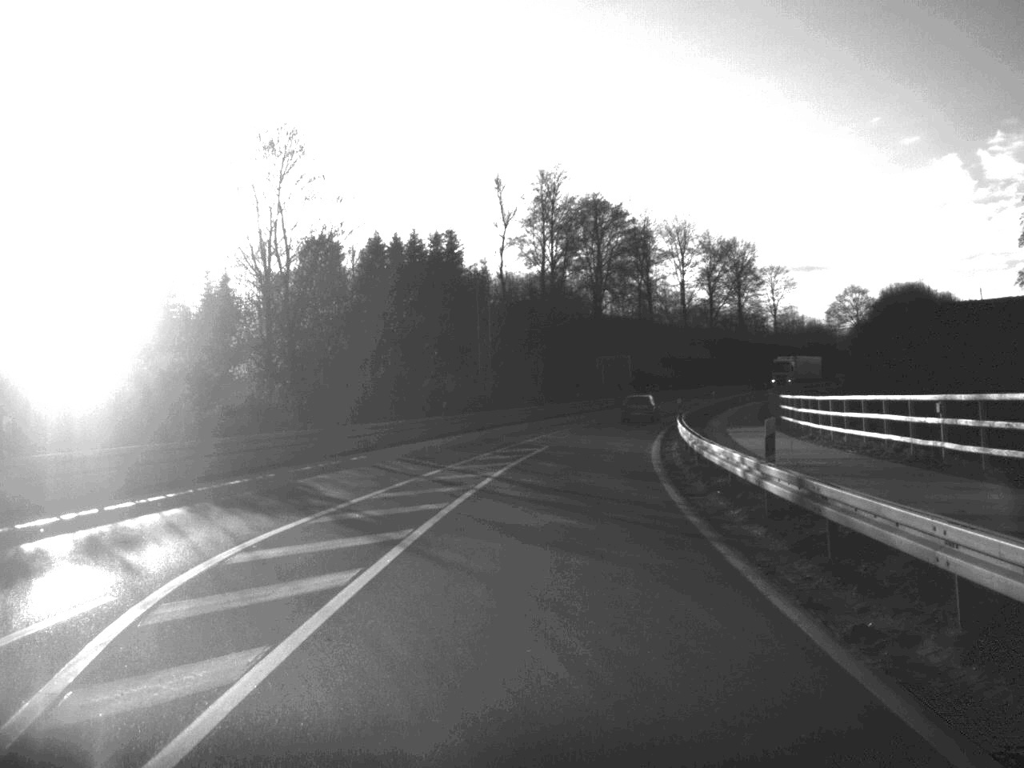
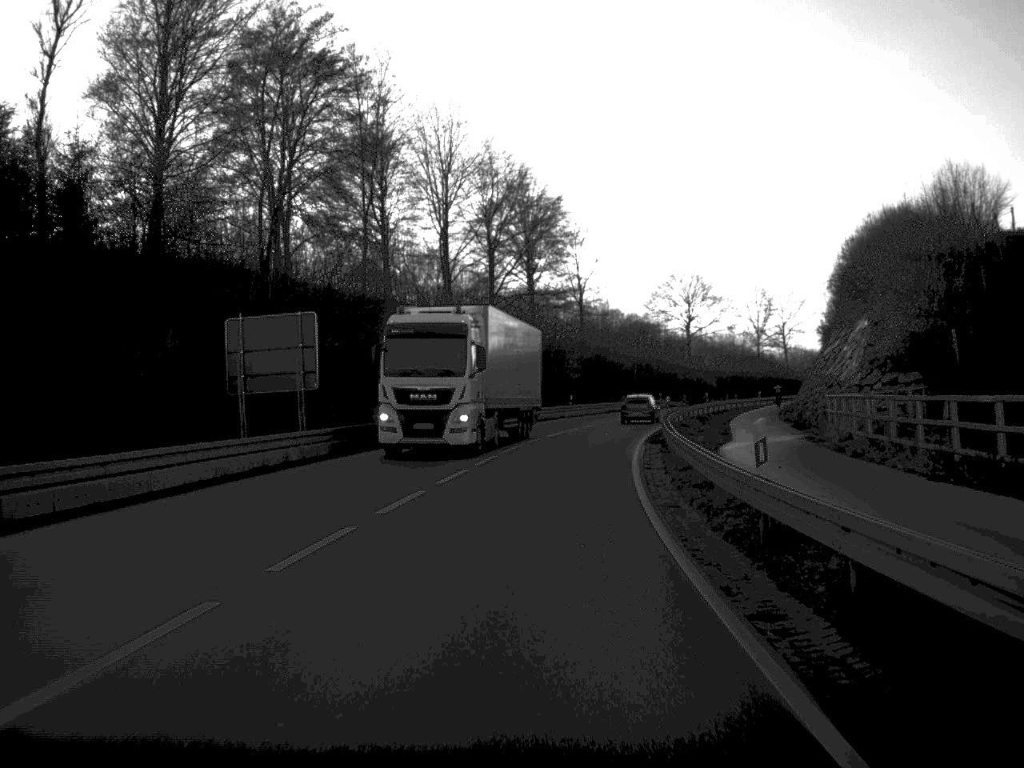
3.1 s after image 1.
(+7.1, +71.0) m; +11°
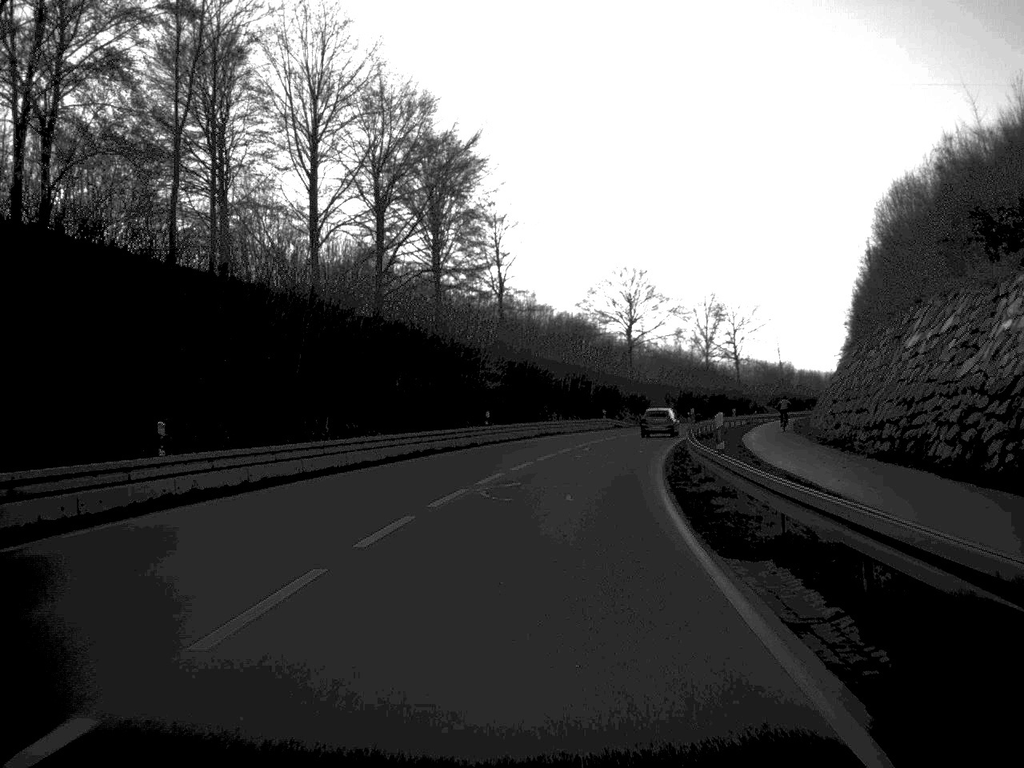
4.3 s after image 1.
(+0.9, +27.5) m; +4°
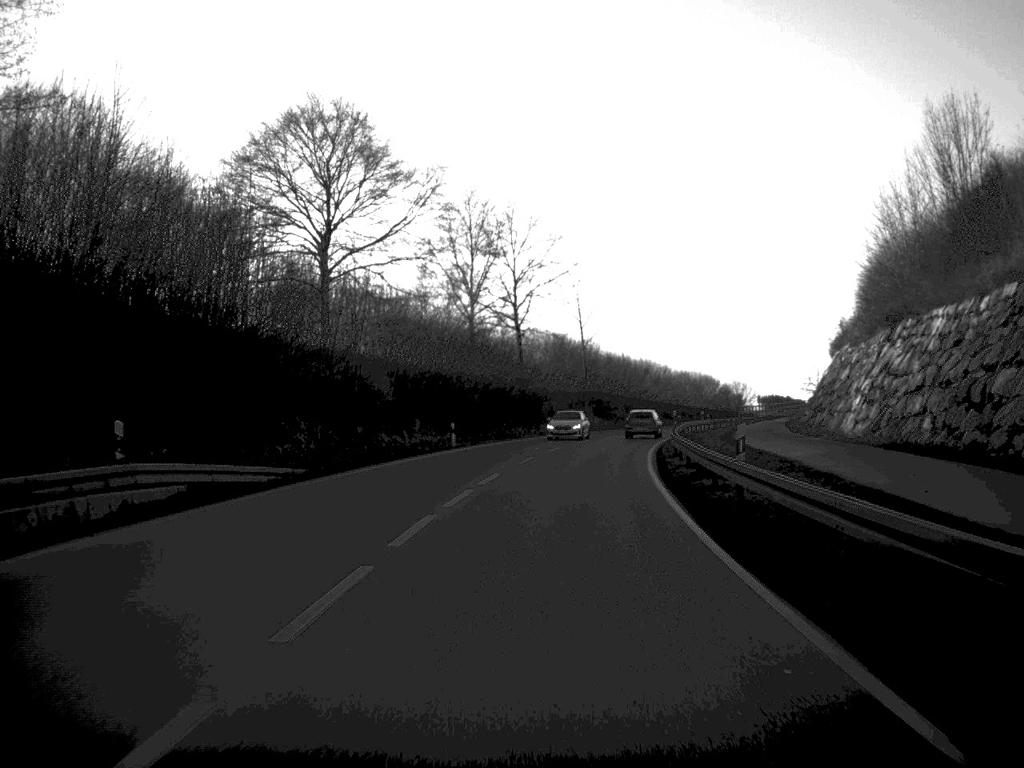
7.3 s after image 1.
(+7.2, +70.4) m; +12°
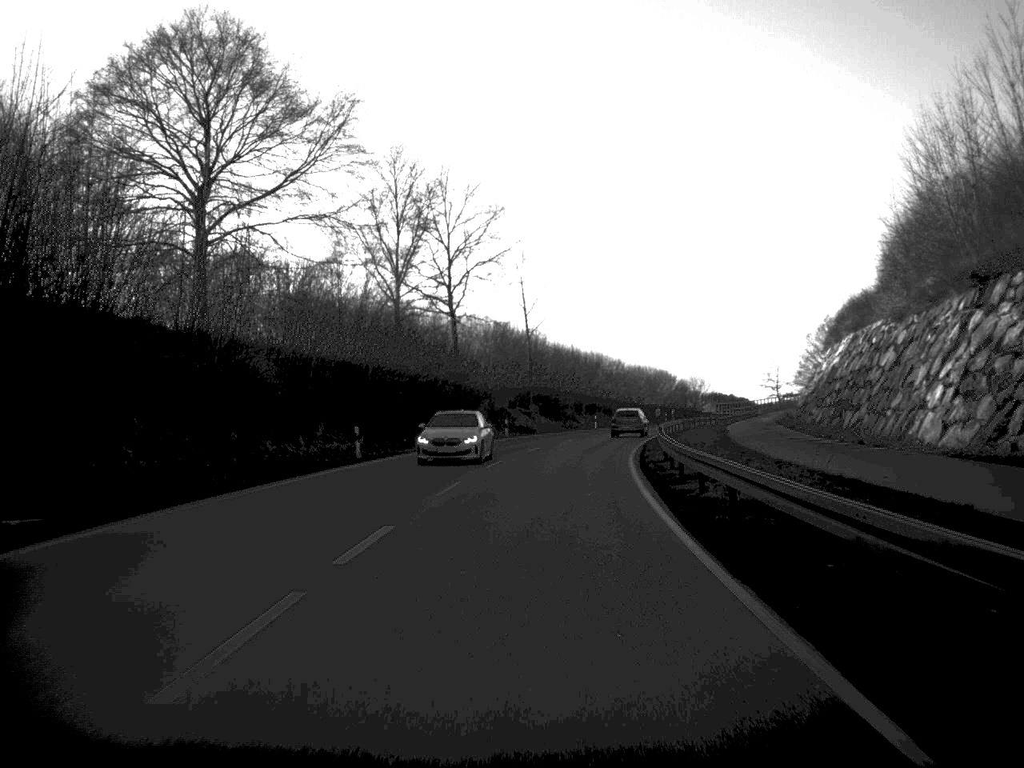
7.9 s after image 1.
(+0.3, +13.8) m; +3°
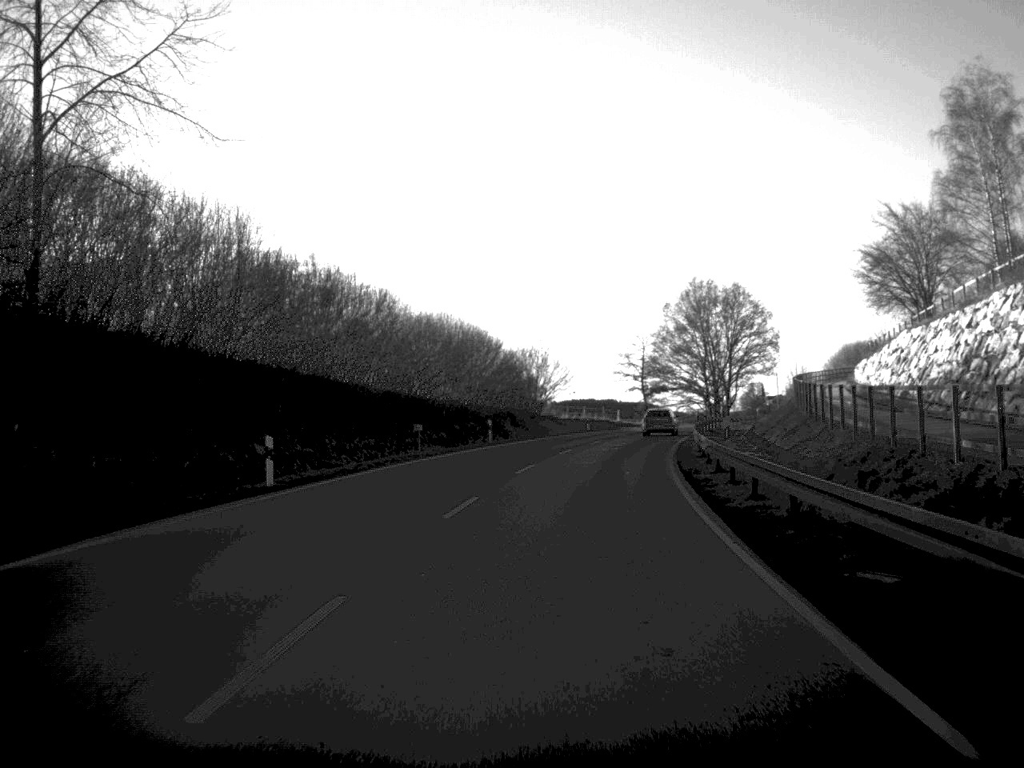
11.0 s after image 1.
(+5.8, +73.4) m; +10°
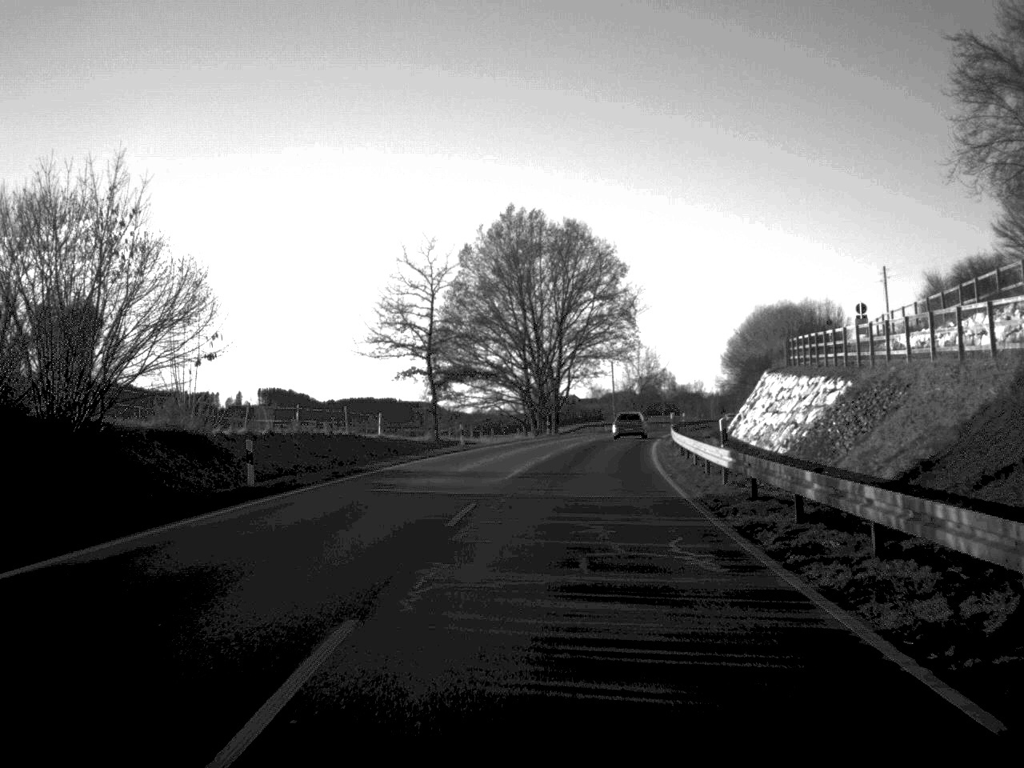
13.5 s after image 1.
(+5.0, +60.1) m; +10°
